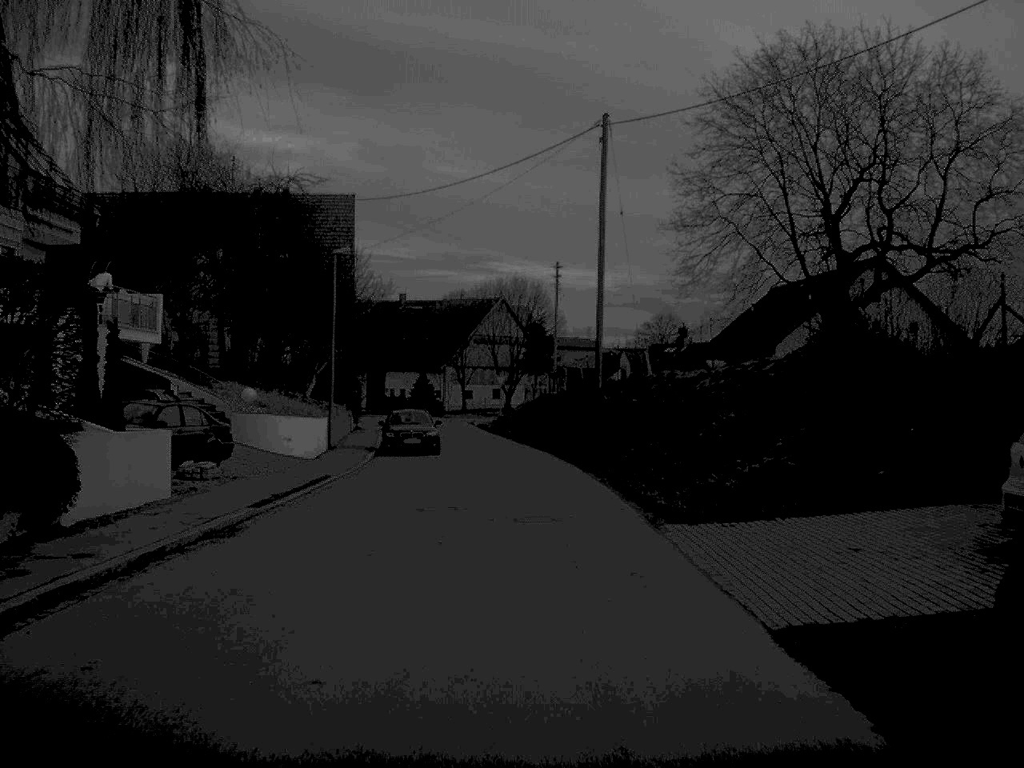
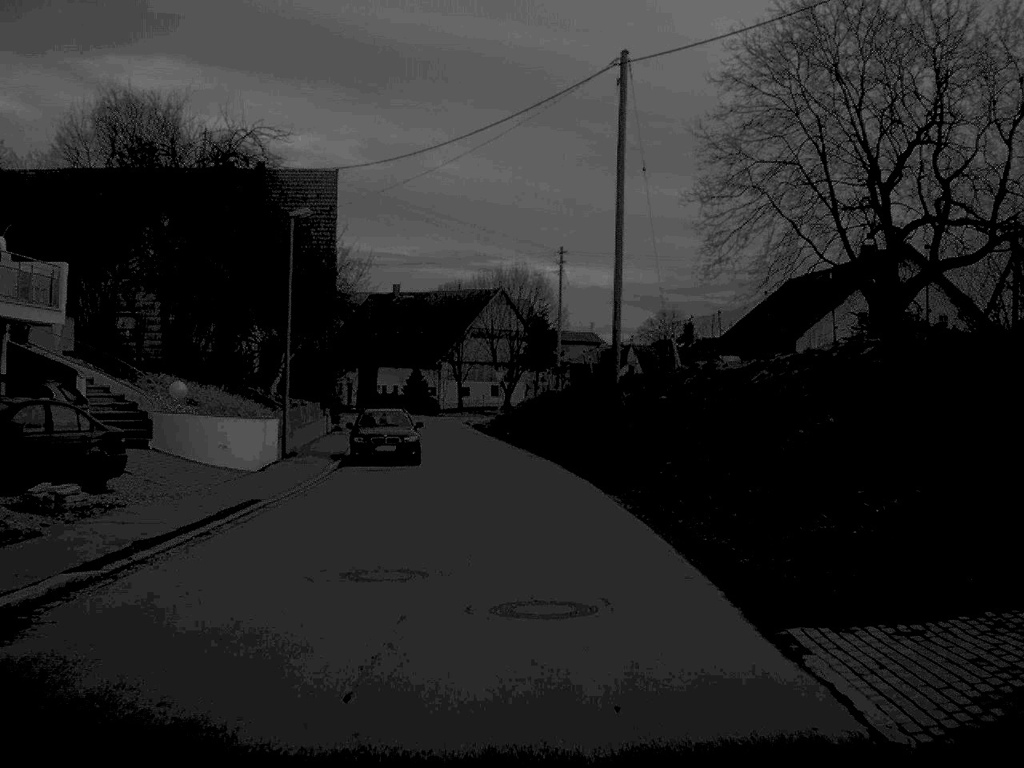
(0.0, +7.5) m; 0°
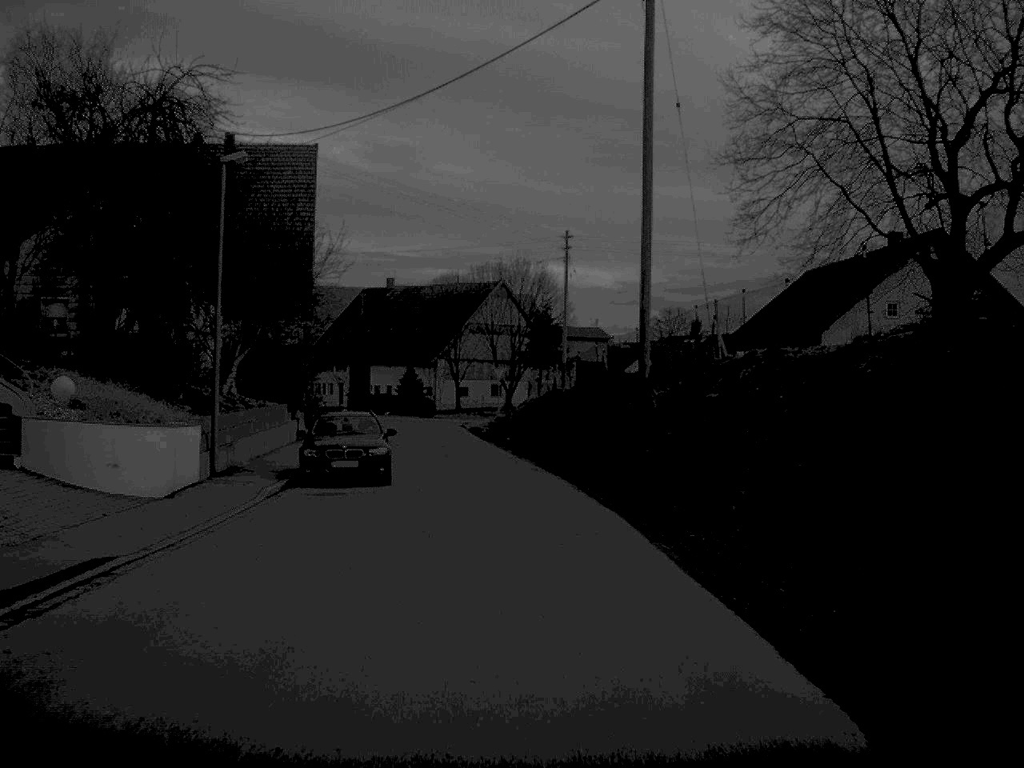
(0.0, +7.5) m; 0°
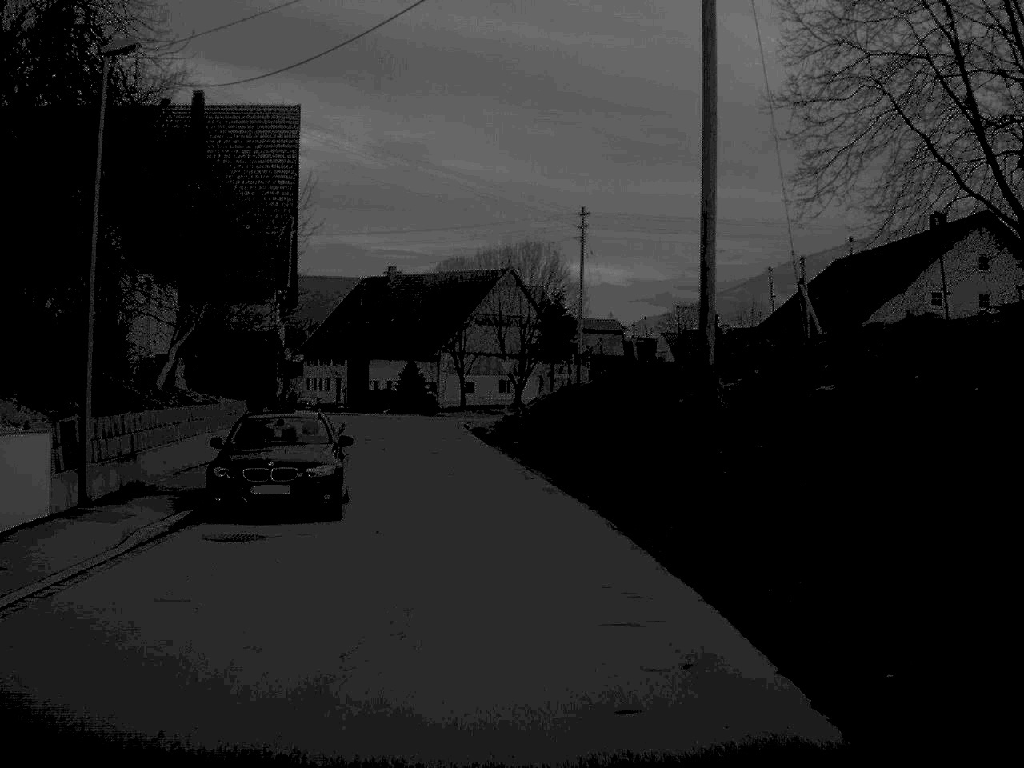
(0.0, +7.7) m; 0°
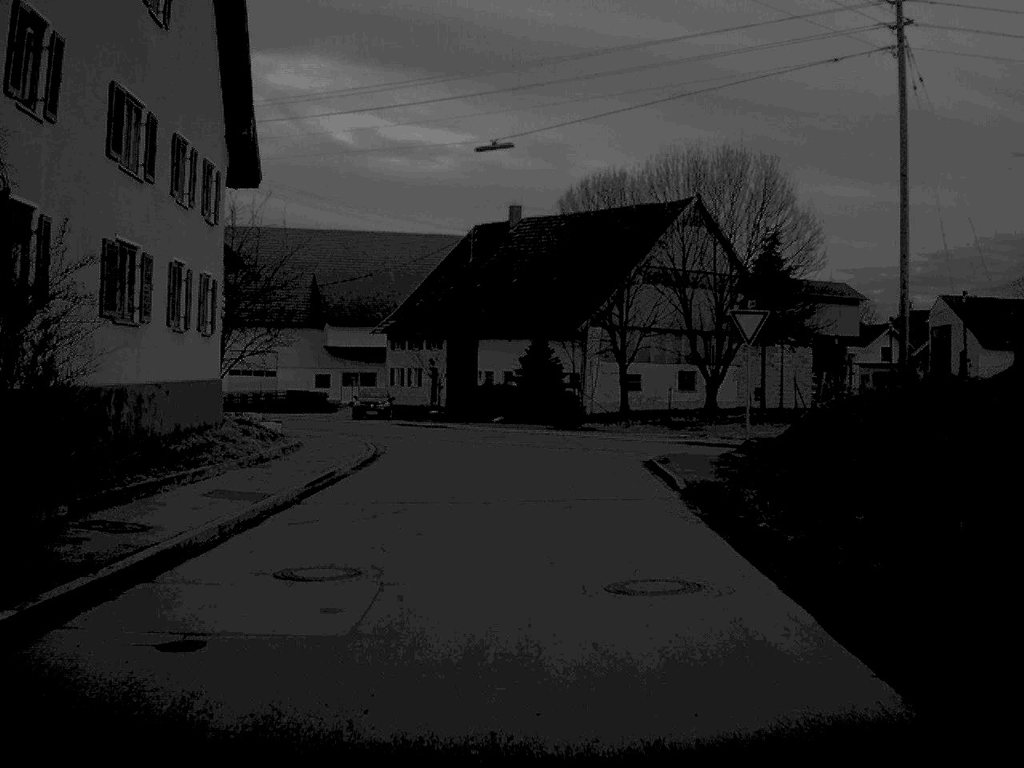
(-2.3, +35.5) m; -6°
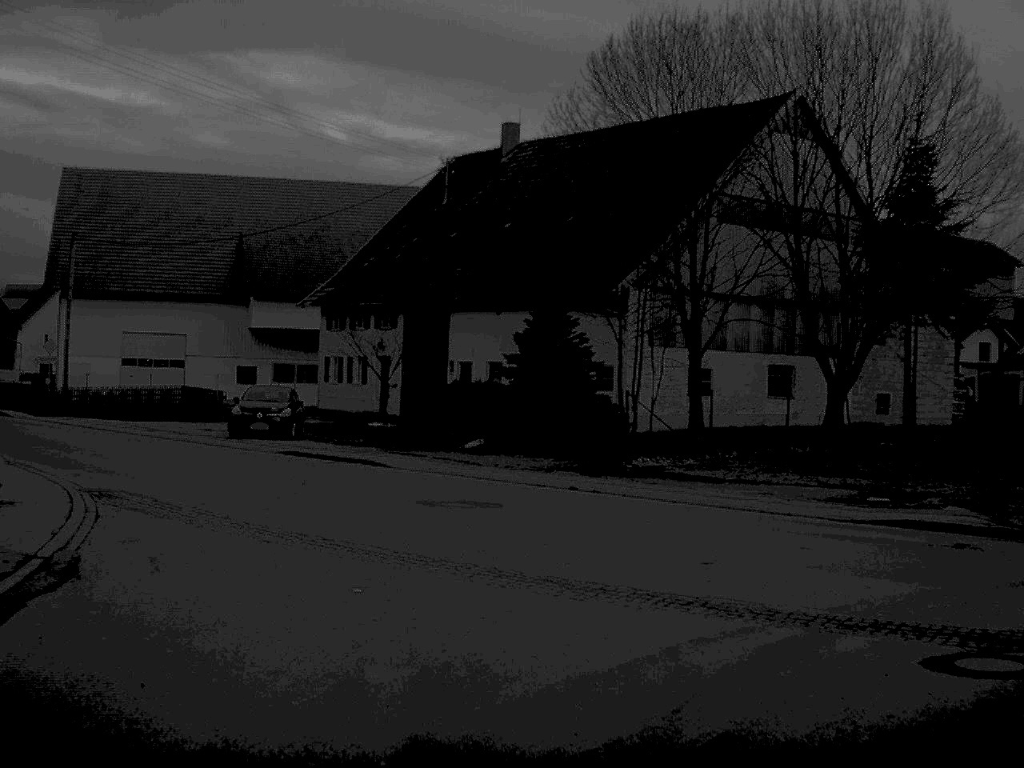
(-0.2, +24.0) m; +1°
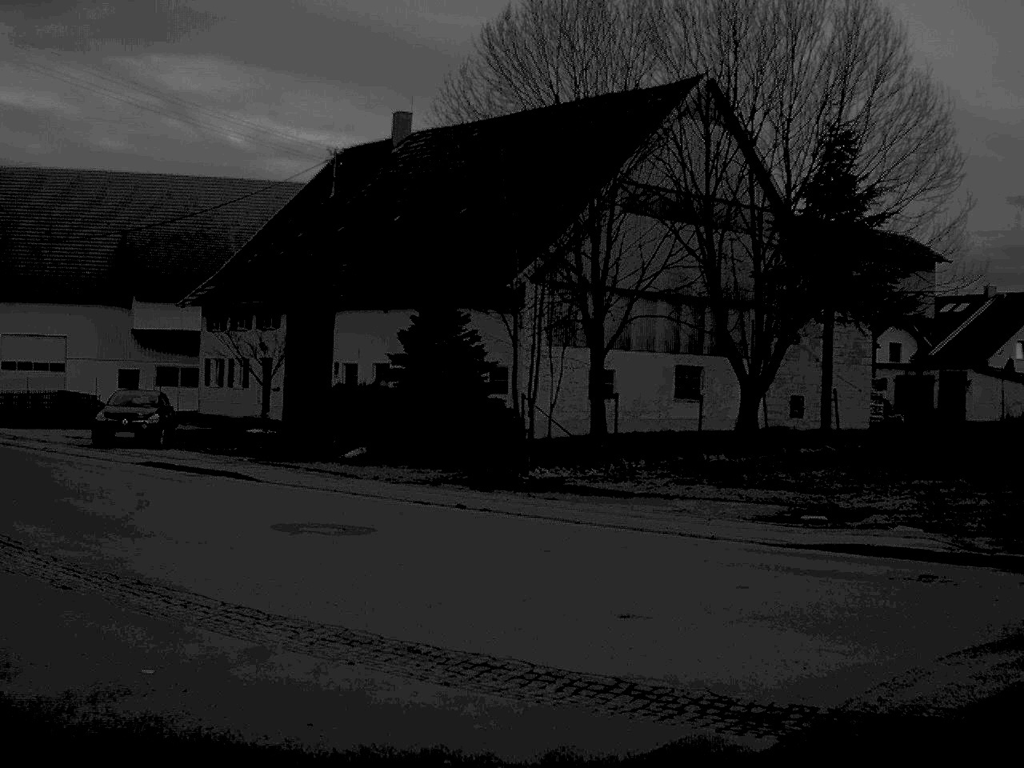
(+0.1, +2.7) m; +5°
